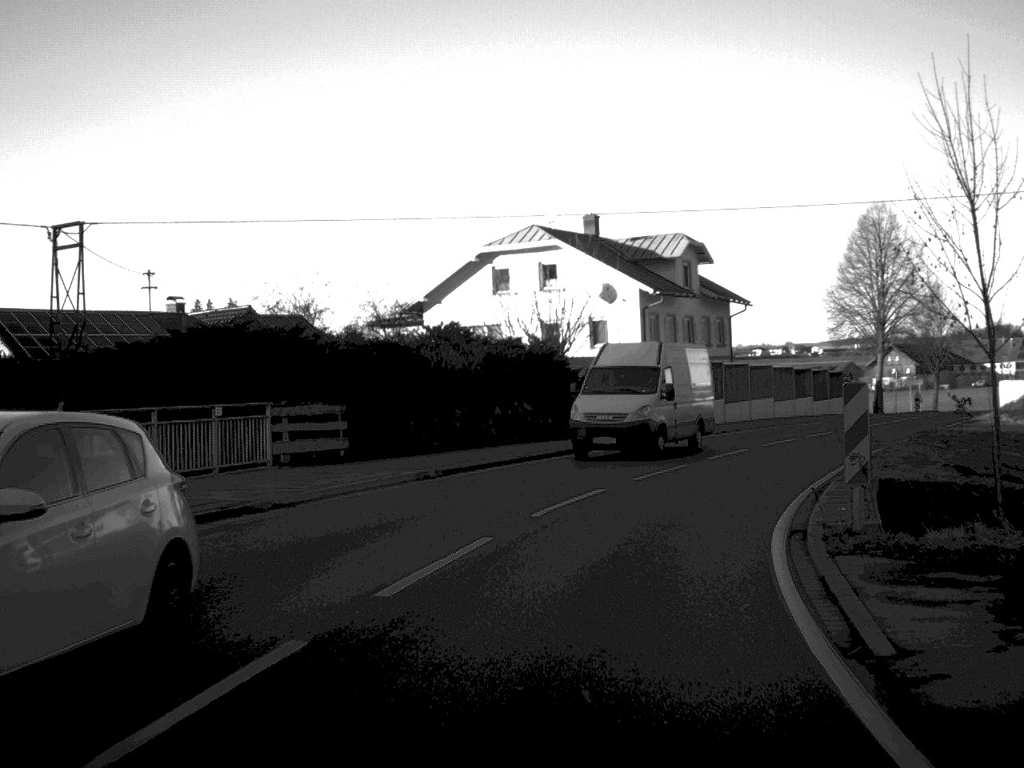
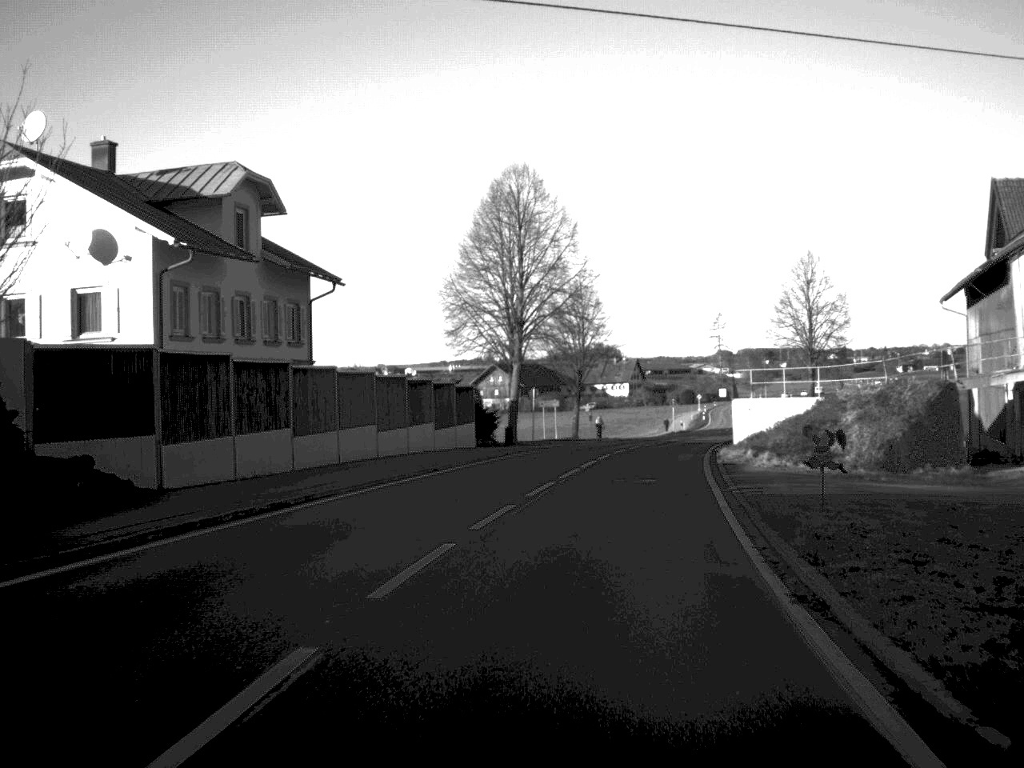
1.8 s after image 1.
(+3.7, +23.2) m; +18°
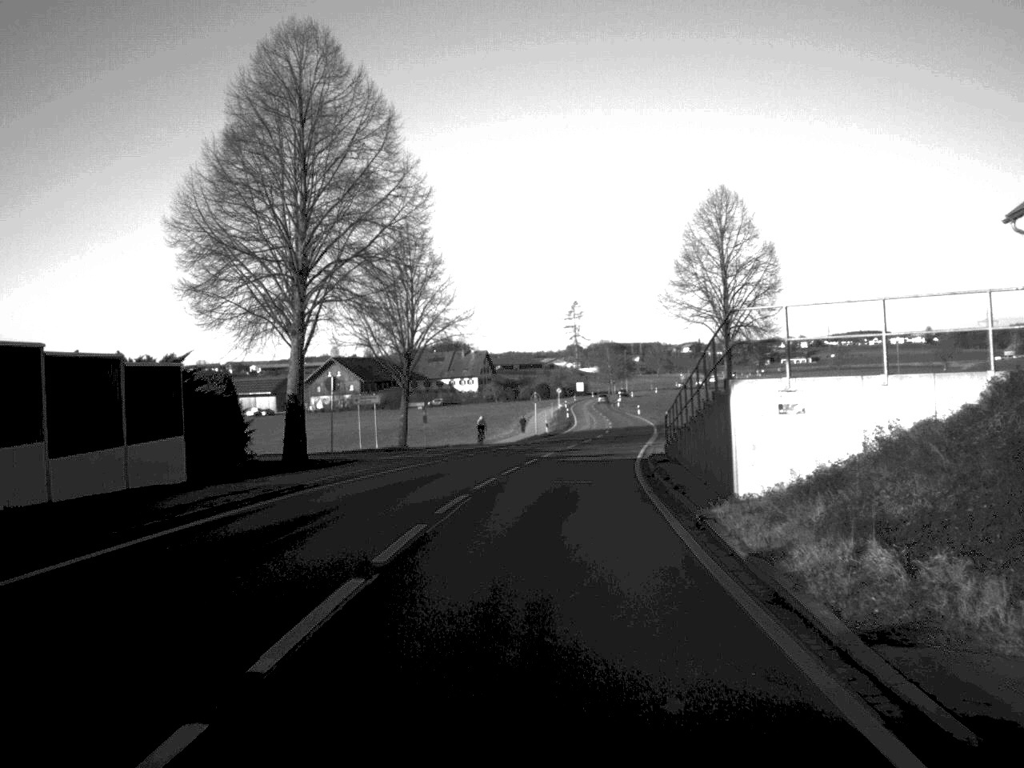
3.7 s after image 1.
(+1.9, +25.3) m; +6°
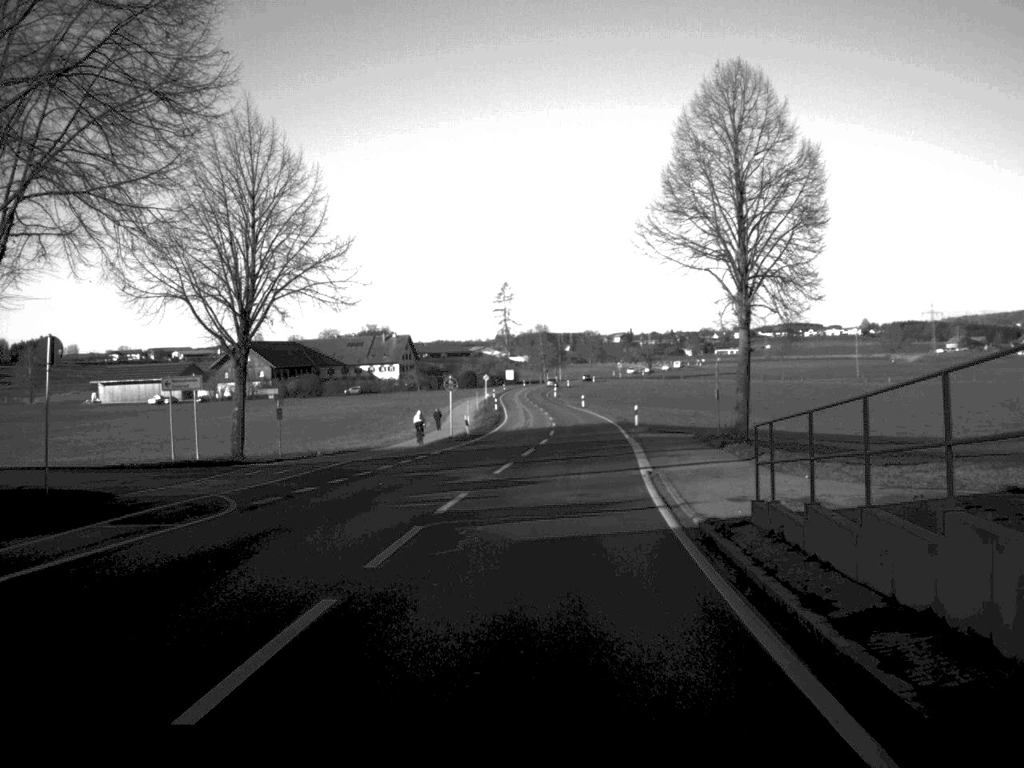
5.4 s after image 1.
(+0.7, +24.0) m; +3°
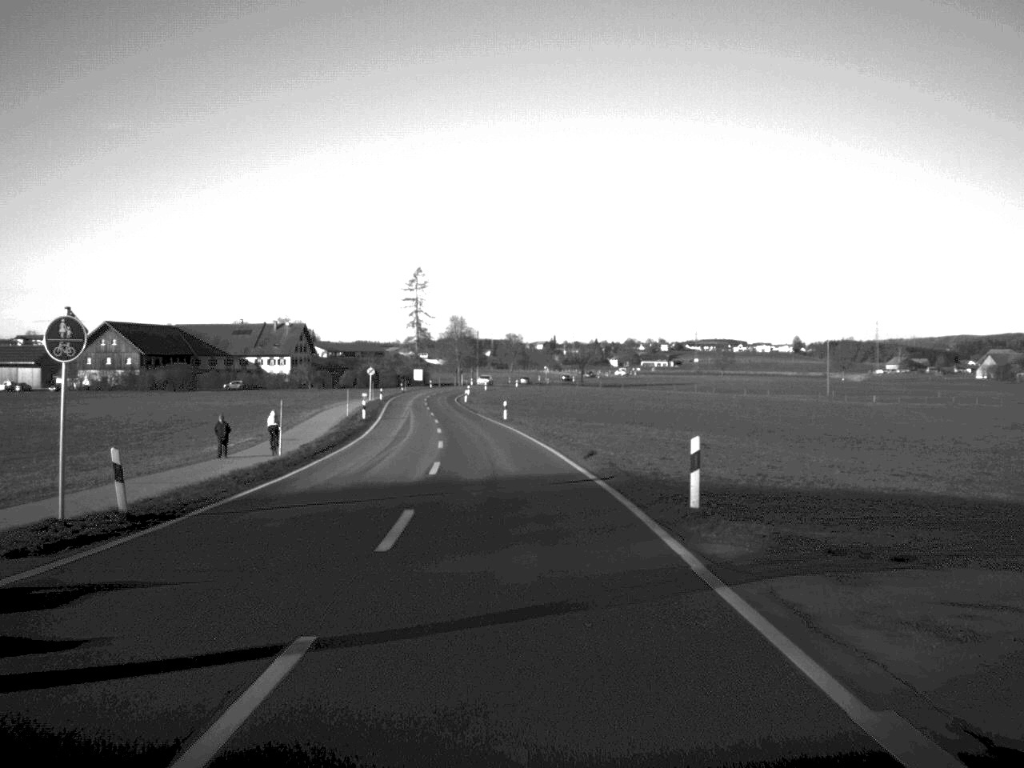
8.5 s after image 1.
(+1.5, +41.2) m; +3°
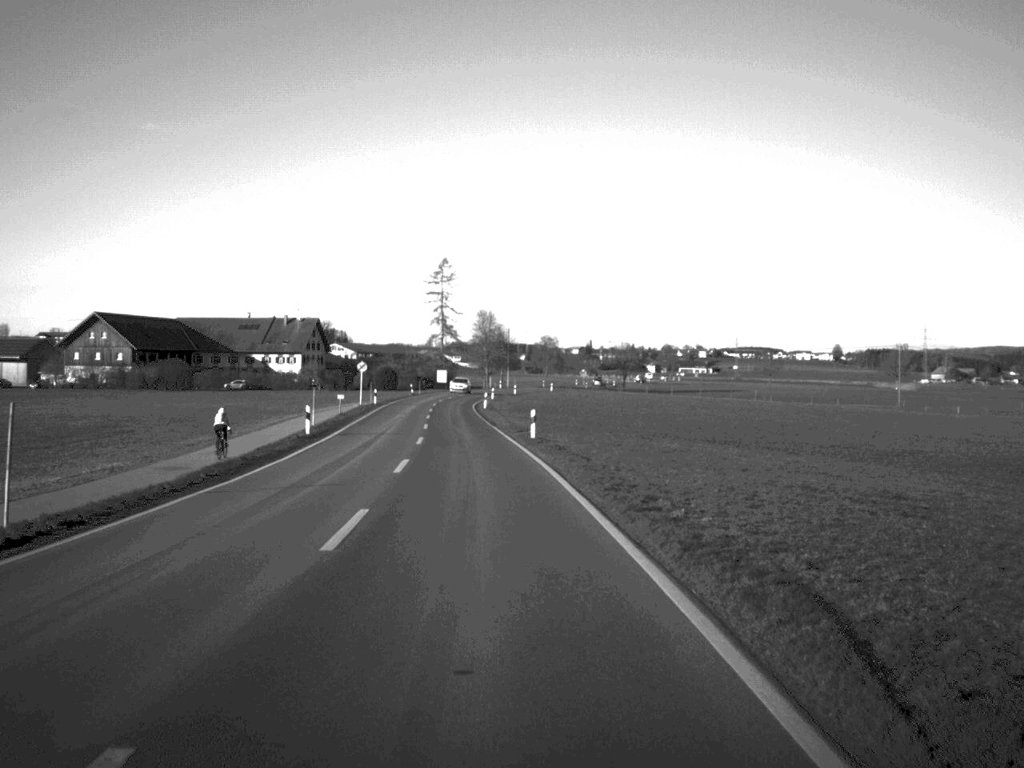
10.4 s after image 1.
(-0.1, +24.6) m; -2°
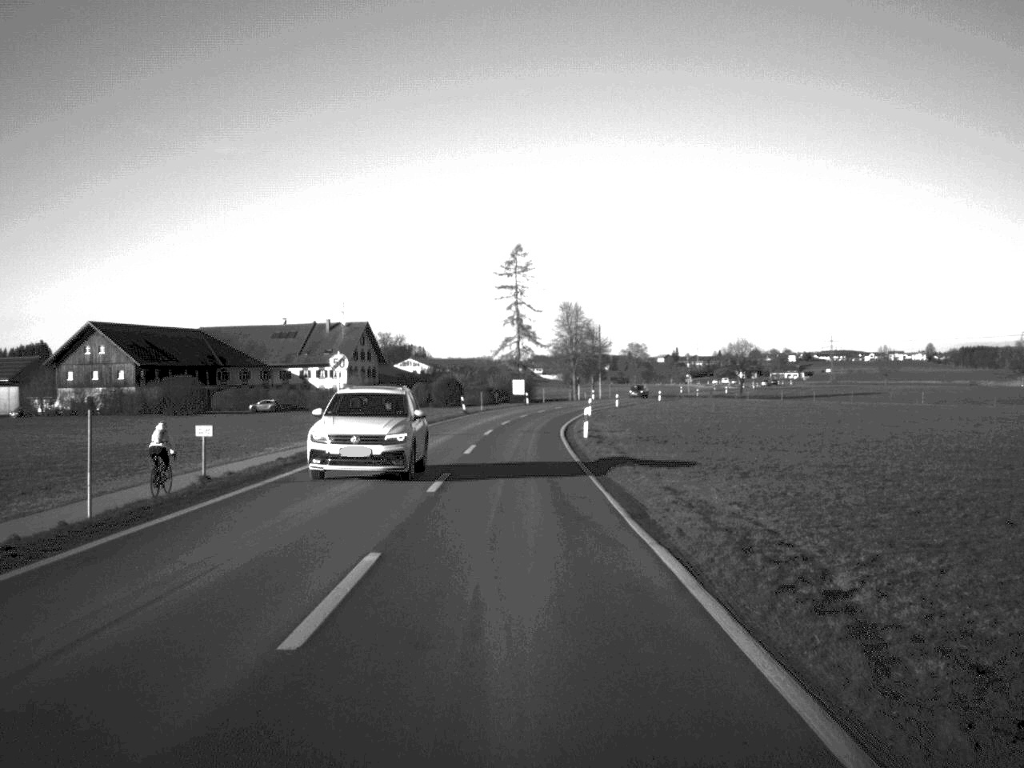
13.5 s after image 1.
(-1.8, +40.7) m; -4°
